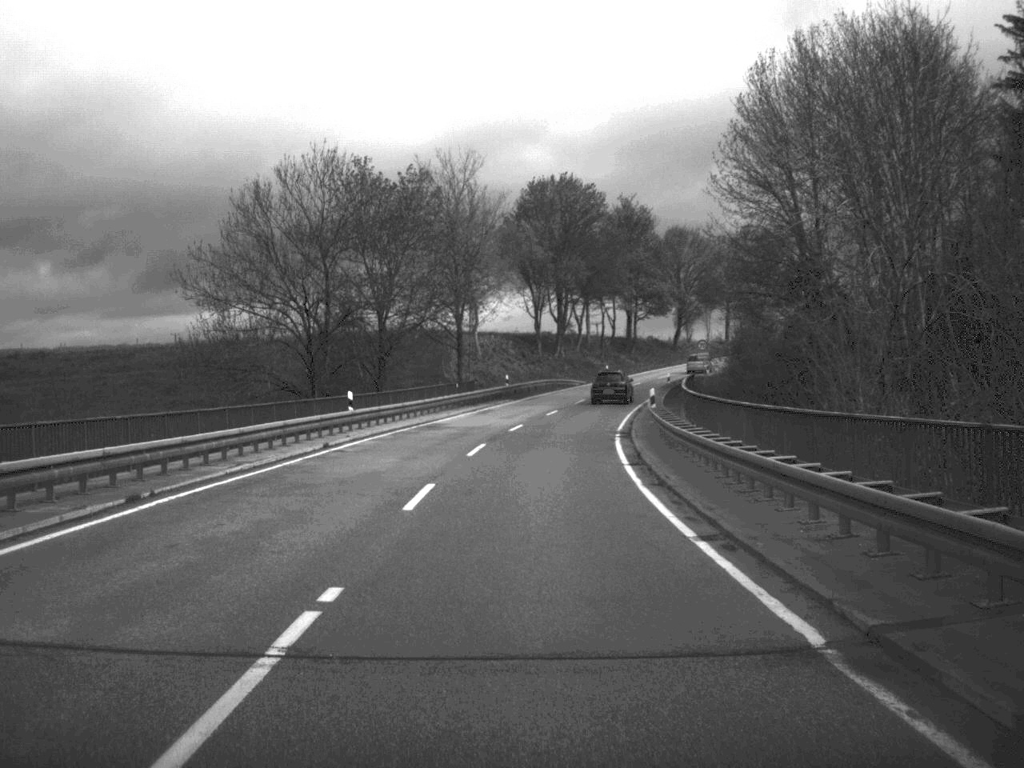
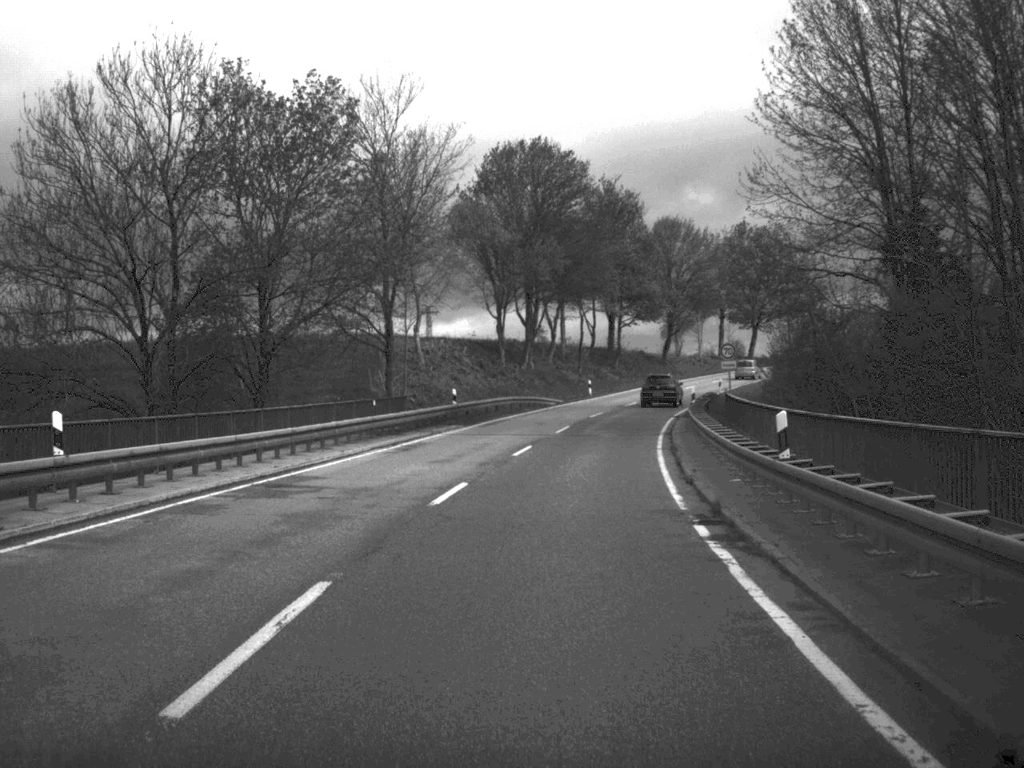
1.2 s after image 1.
(+0.2, +22.1) m; +2°
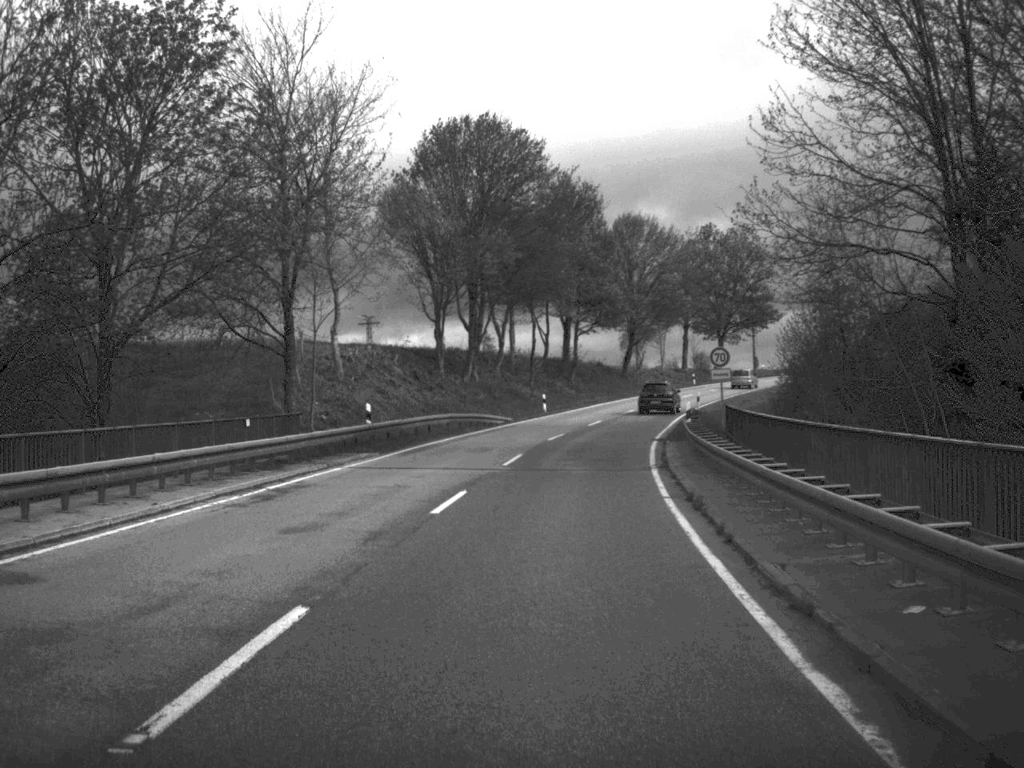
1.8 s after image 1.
(+0.2, +11.7) m; +2°
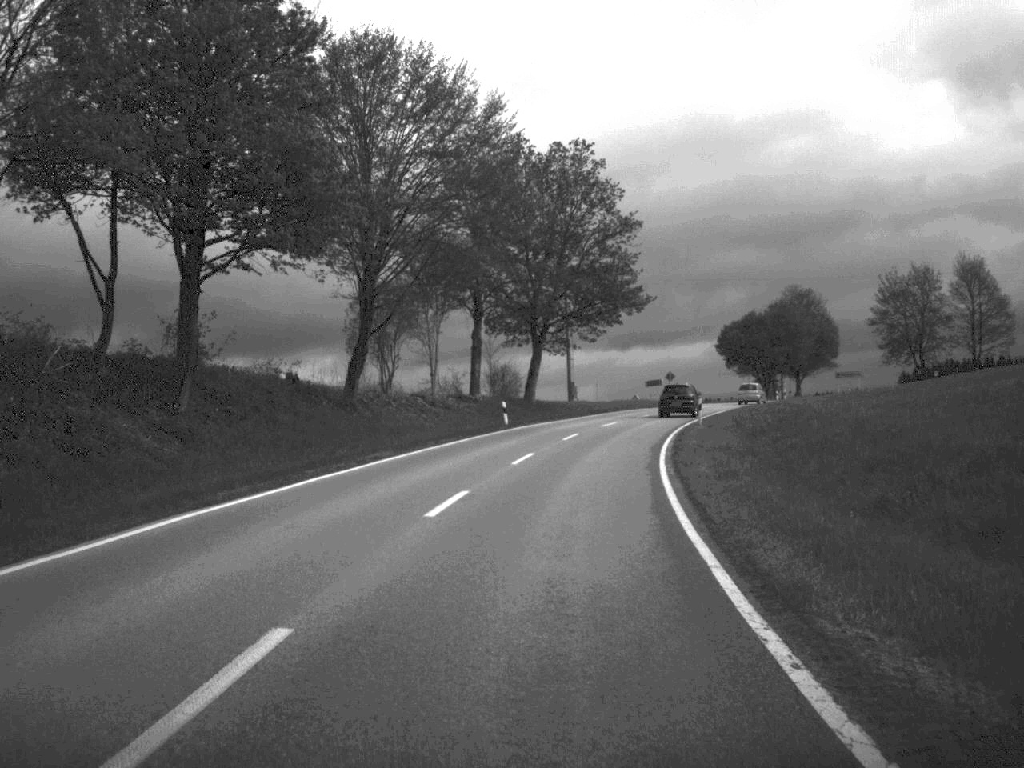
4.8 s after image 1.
(+5.4, +59.4) m; +11°
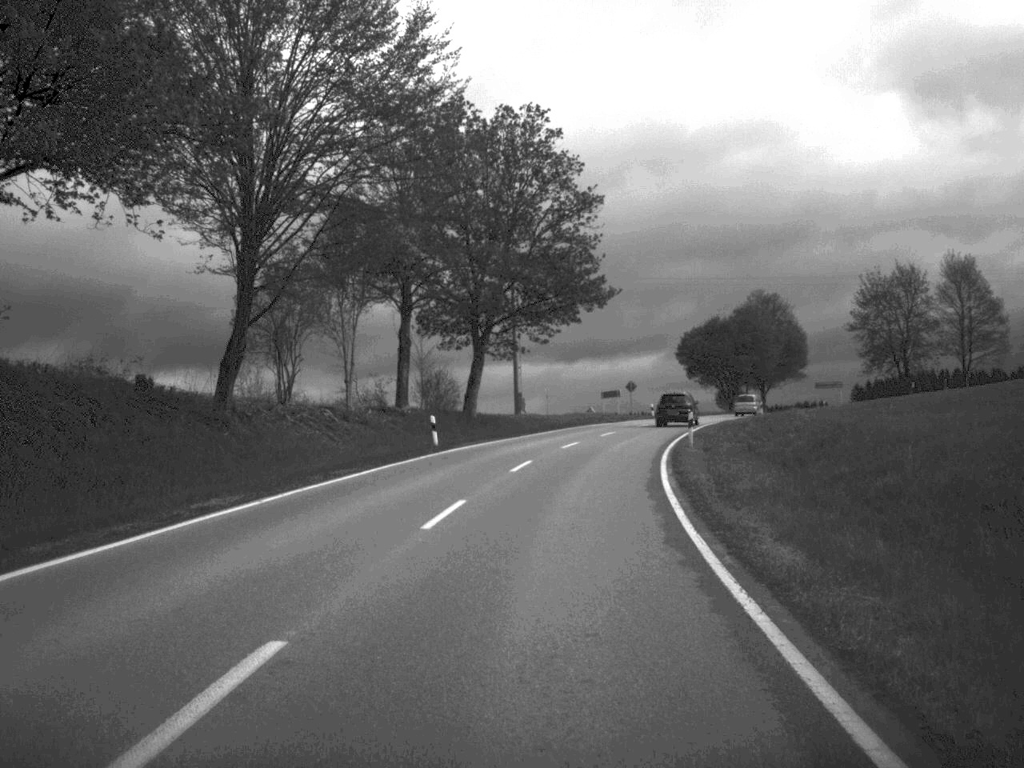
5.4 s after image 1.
(+0.2, +11.9) m; +2°
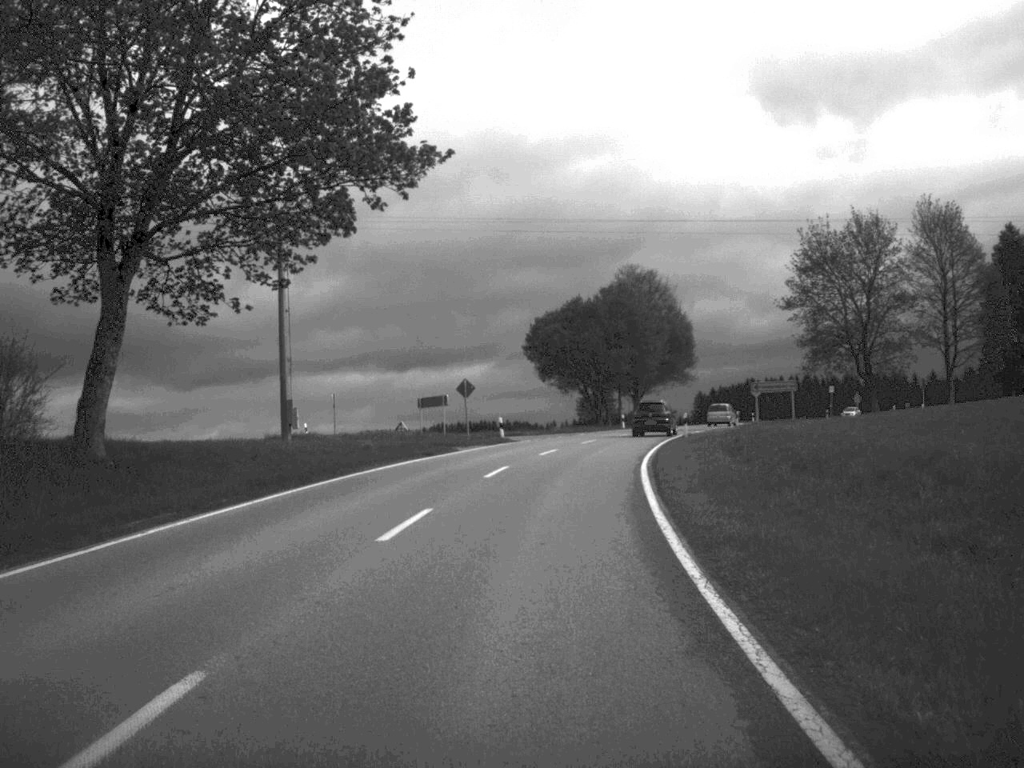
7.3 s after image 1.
(+2.4, +35.7) m; +8°
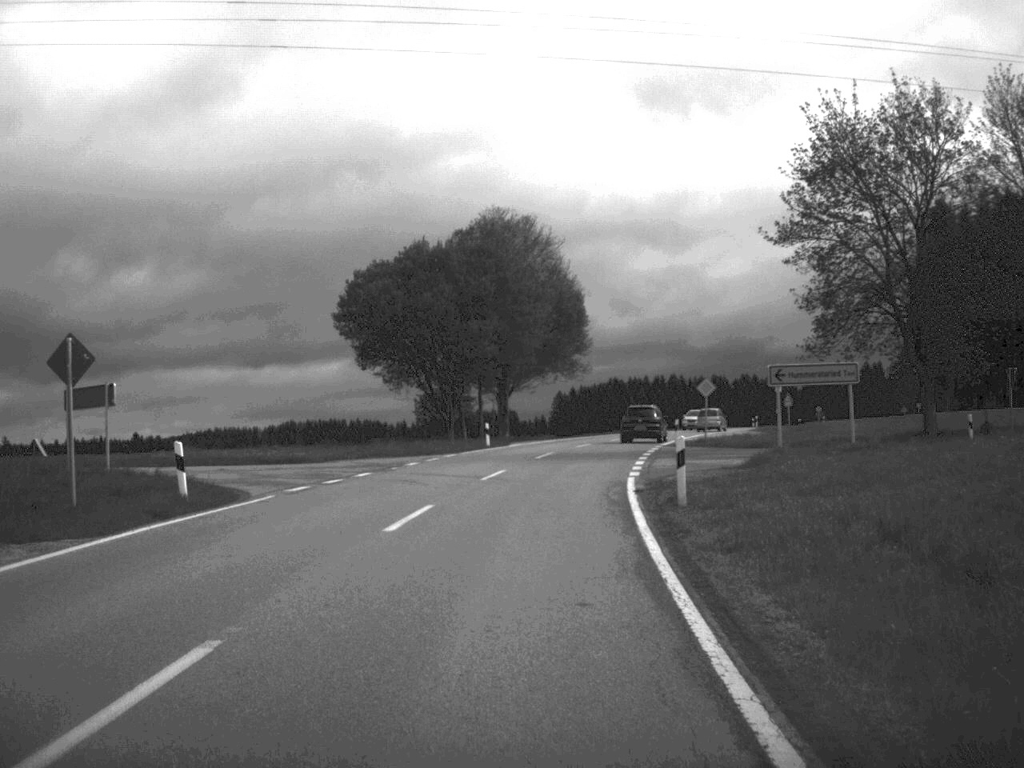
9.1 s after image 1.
(+1.9, +33.5) m; +6°
